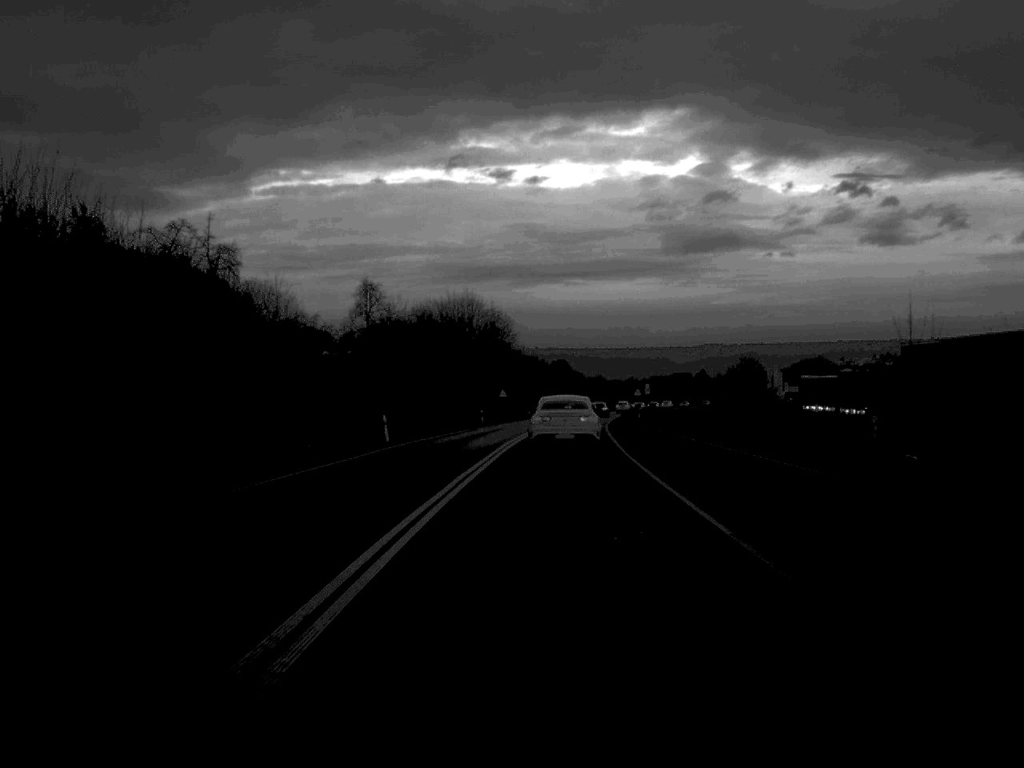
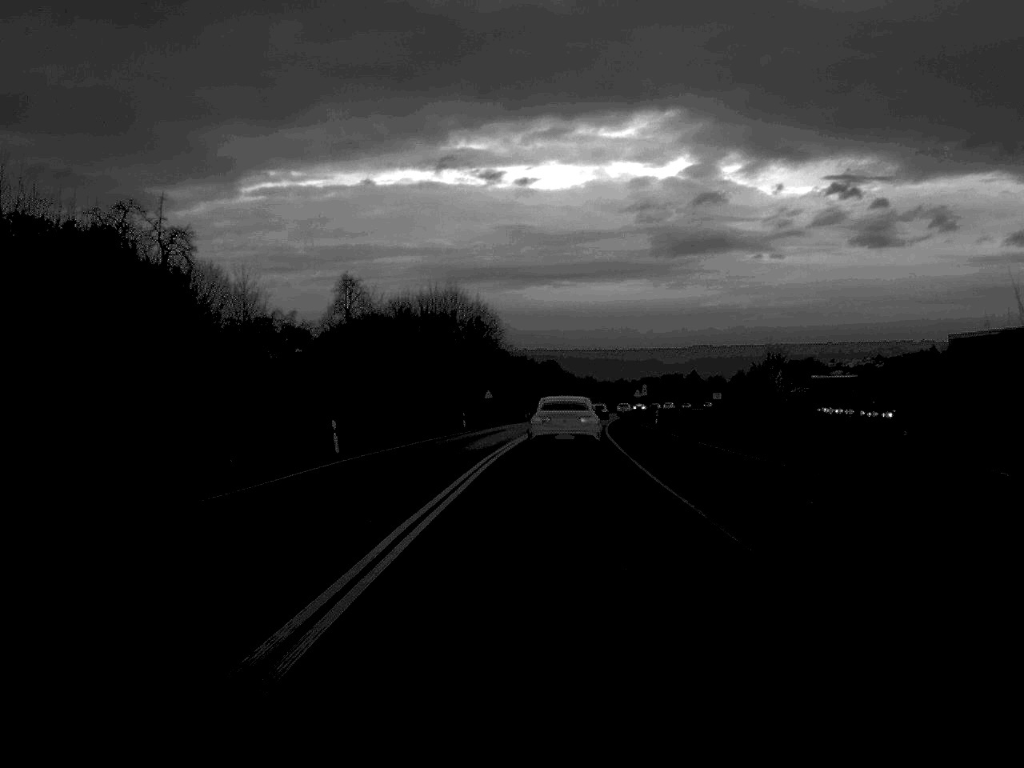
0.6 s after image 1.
(0.0, +10.5) m; +1°
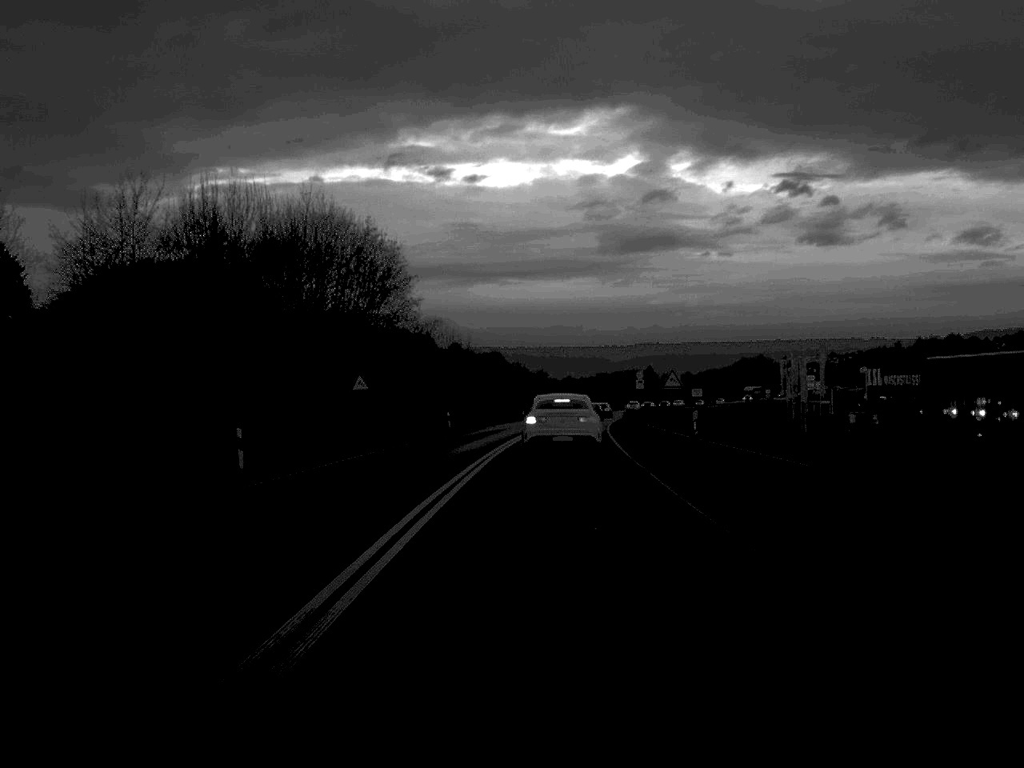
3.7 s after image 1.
(+1.1, +51.6) m; +3°
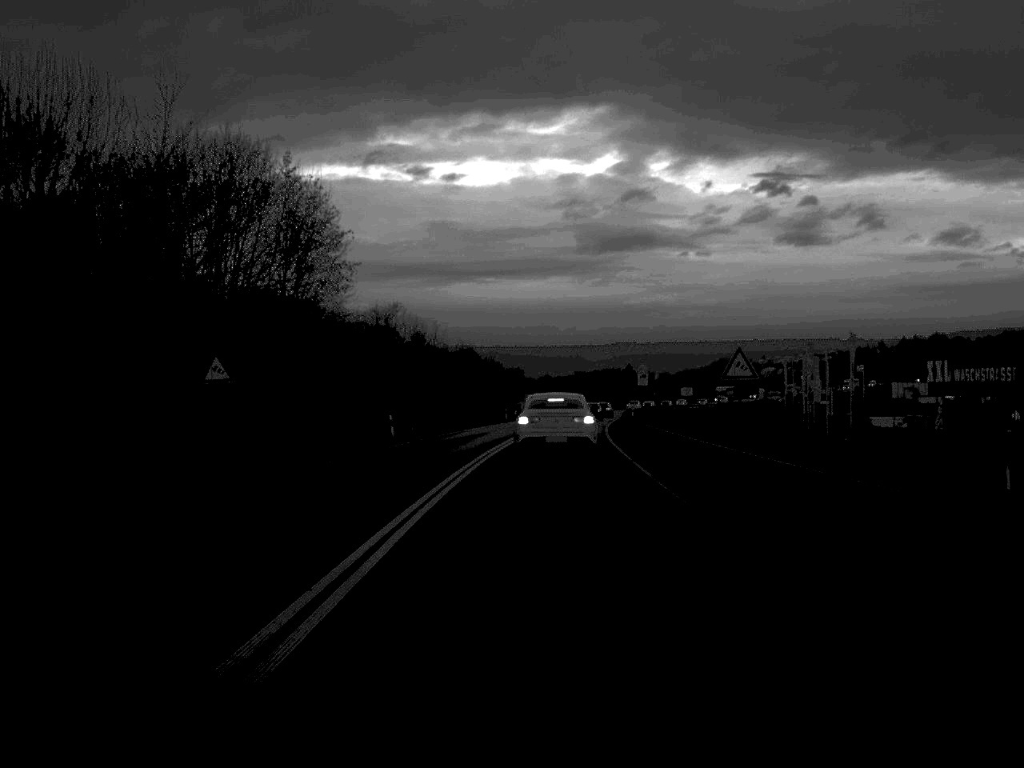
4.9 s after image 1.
(+0.2, +19.1) m; +1°
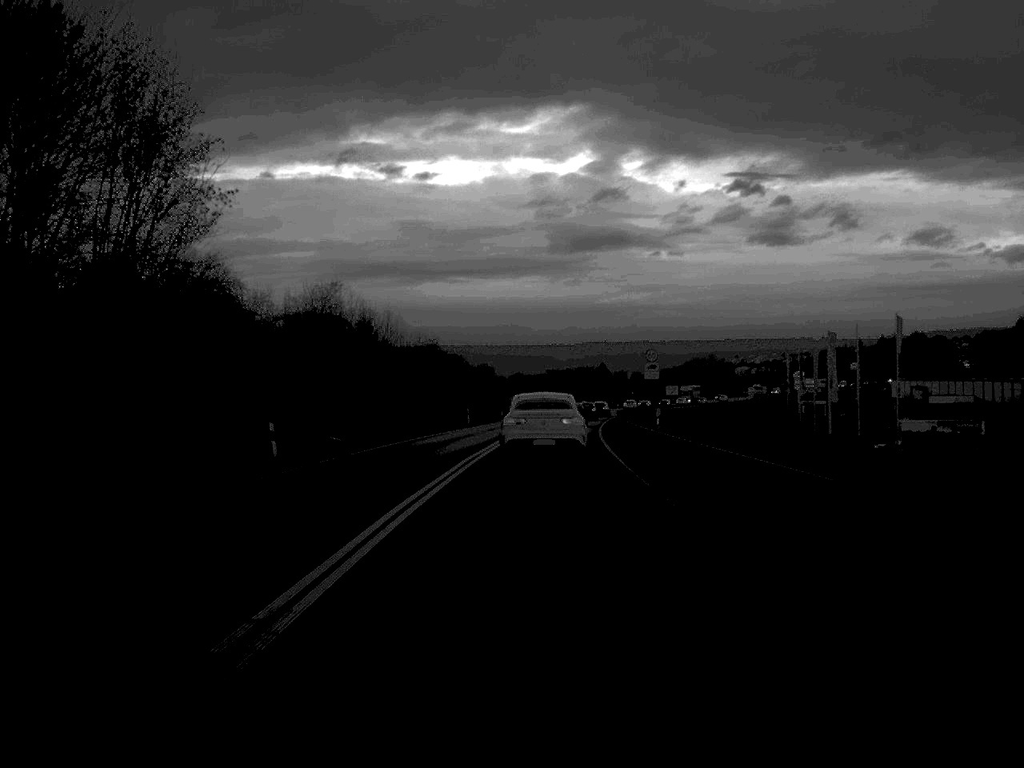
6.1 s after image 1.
(+0.2, +19.6) m; +1°
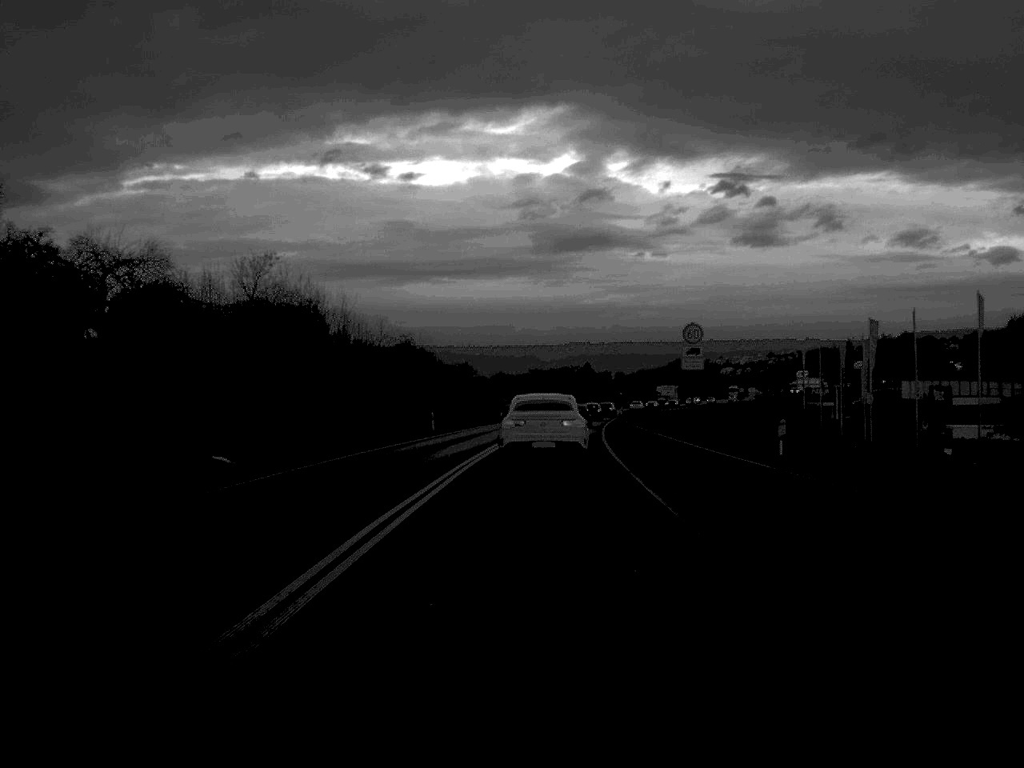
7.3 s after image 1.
(+0.1, +17.6) m; +1°
